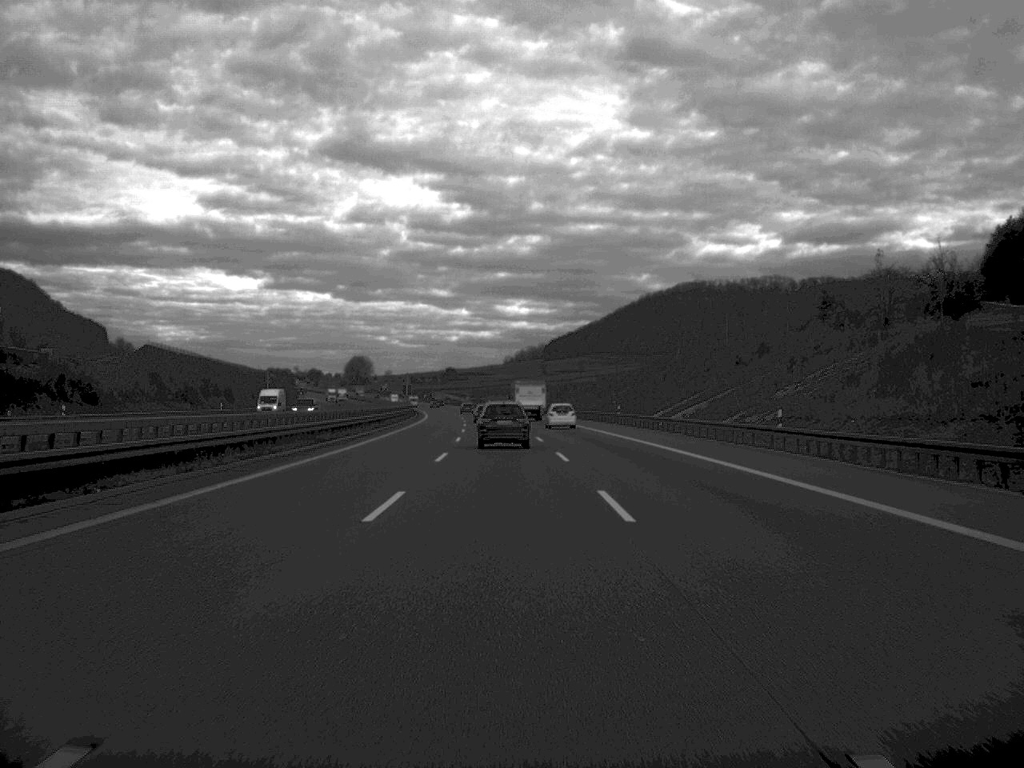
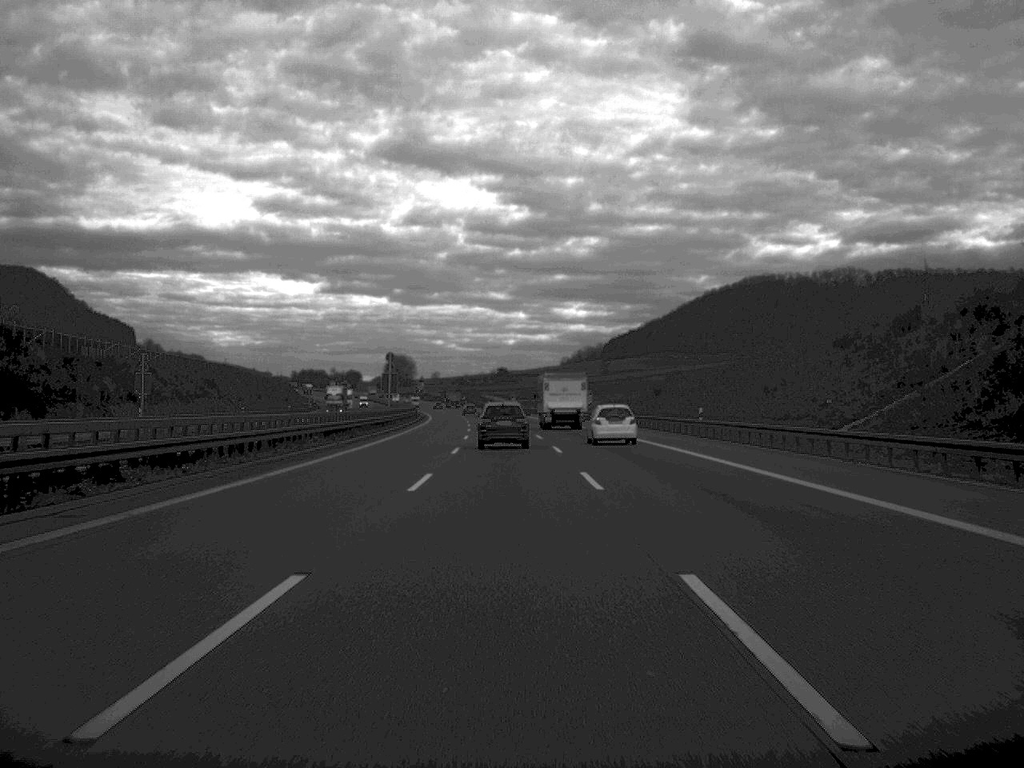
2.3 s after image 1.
(-1.9, +82.4) m; -3°
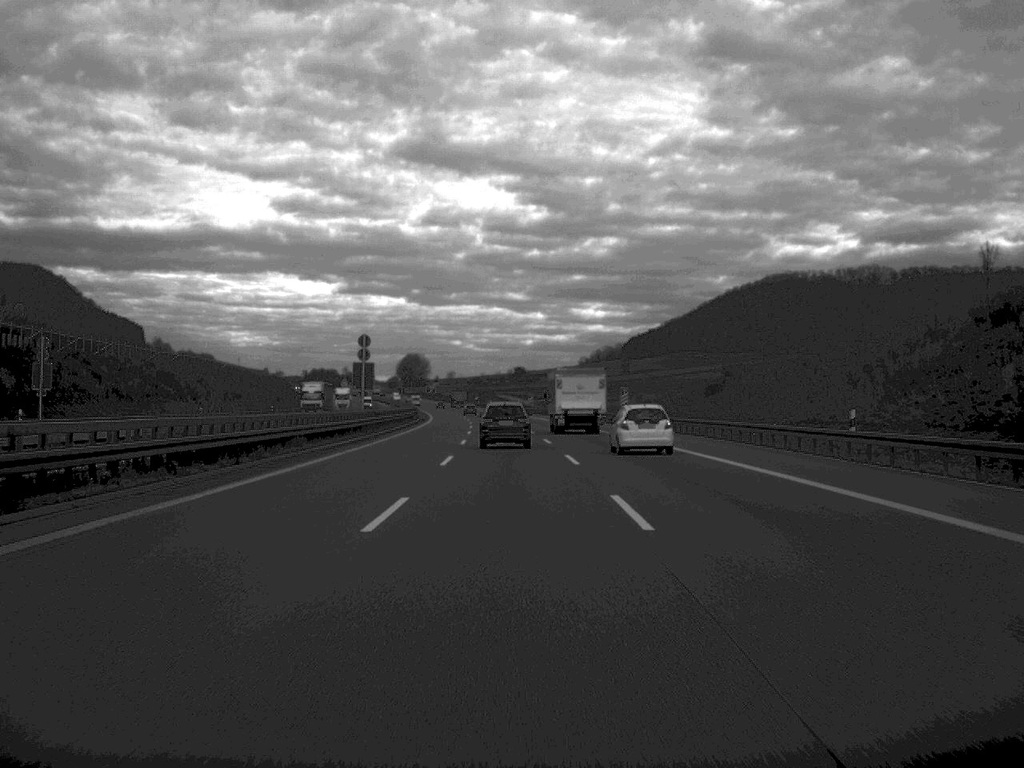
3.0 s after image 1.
(-0.2, +25.8) m; -1°
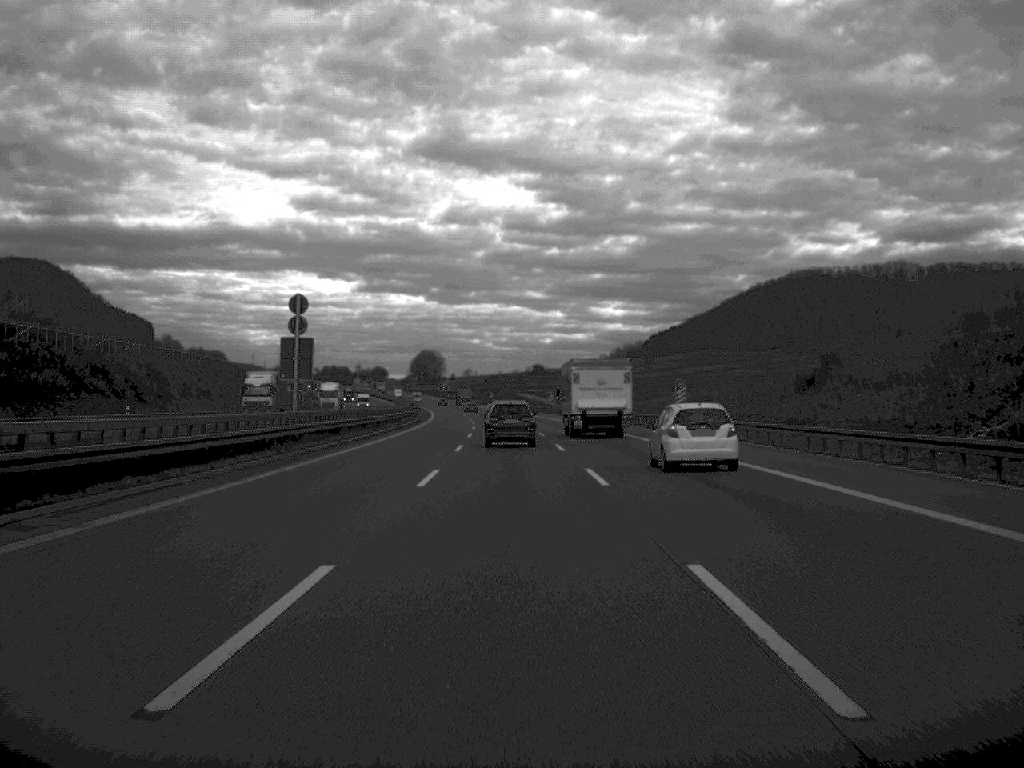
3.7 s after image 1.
(-0.2, +25.9) m; -1°
